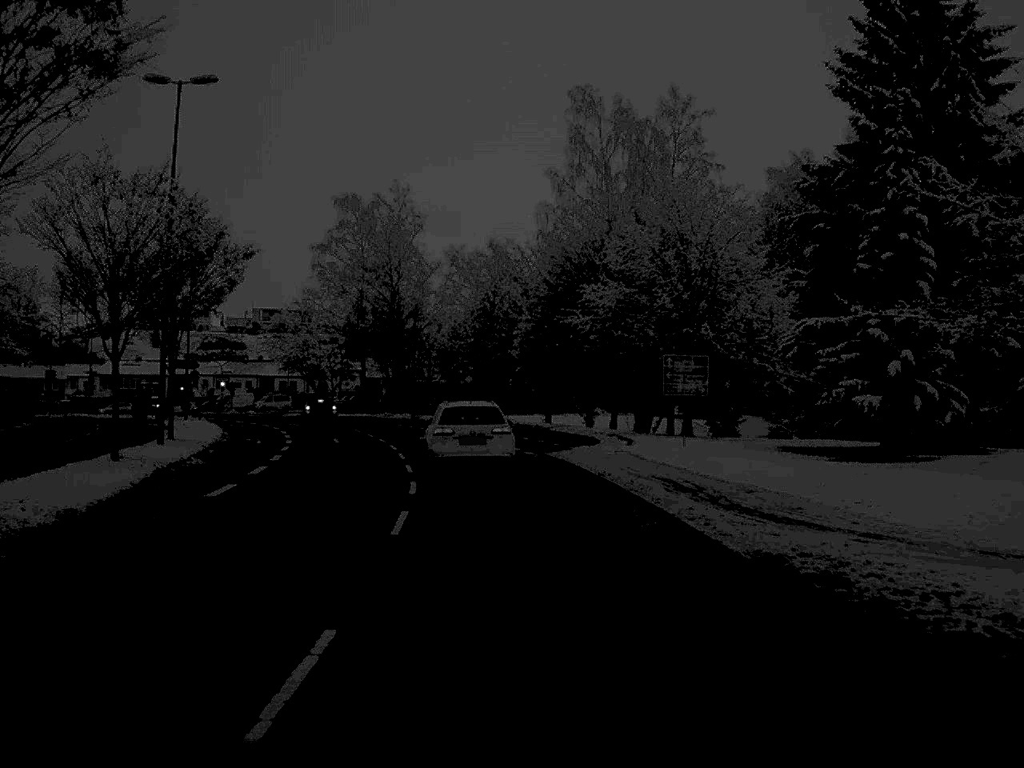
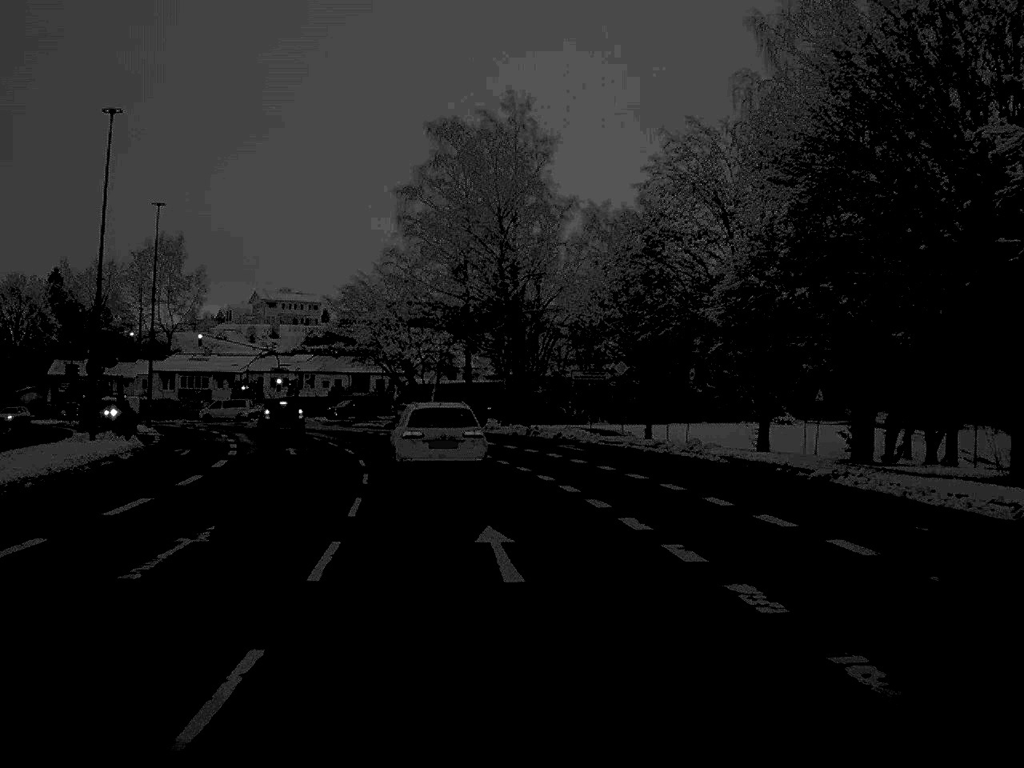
(-1.7, +33.8) m; -6°
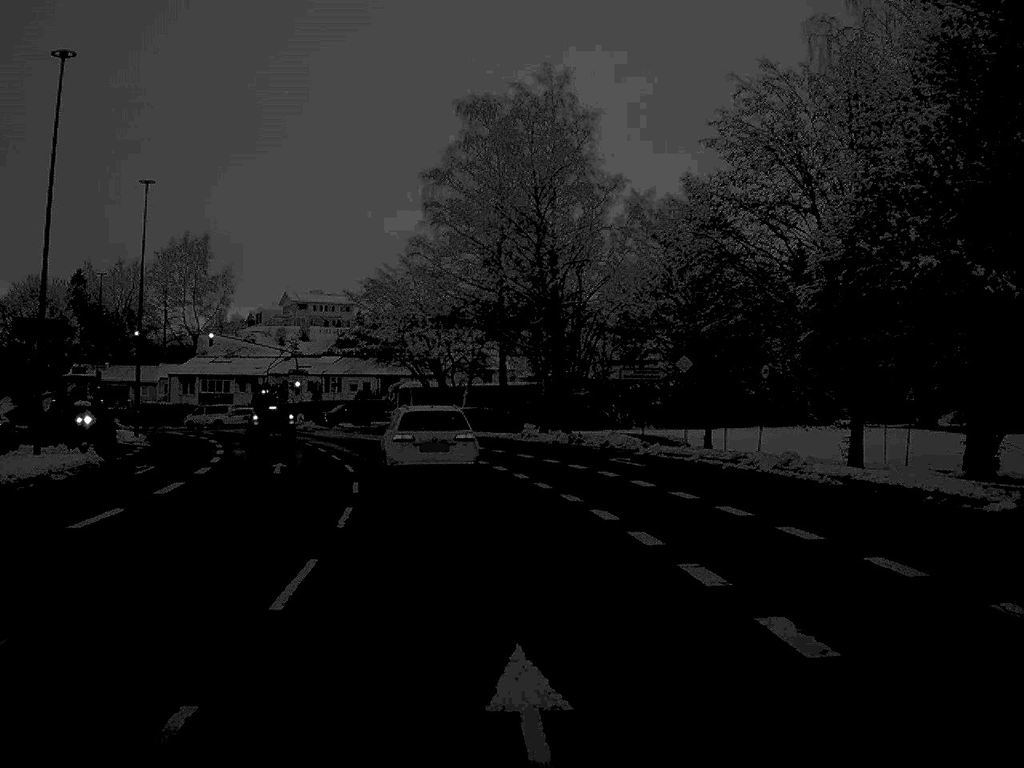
(-0.1, +7.5) m; -2°
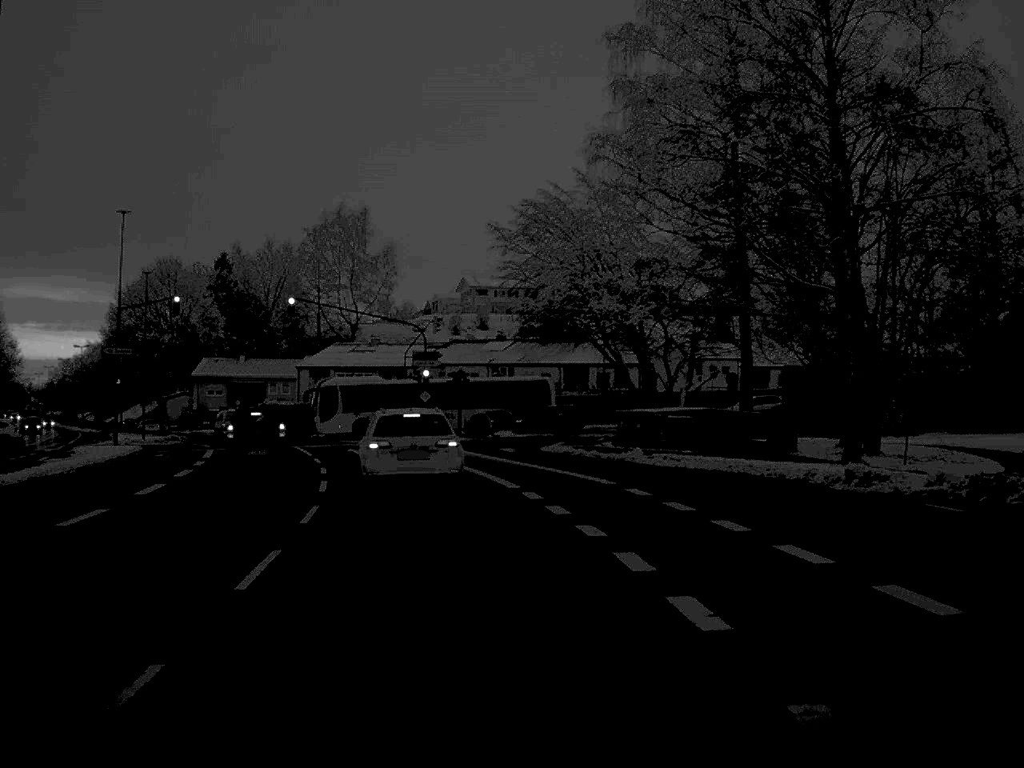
(-2.0, +29.4) m; -9°
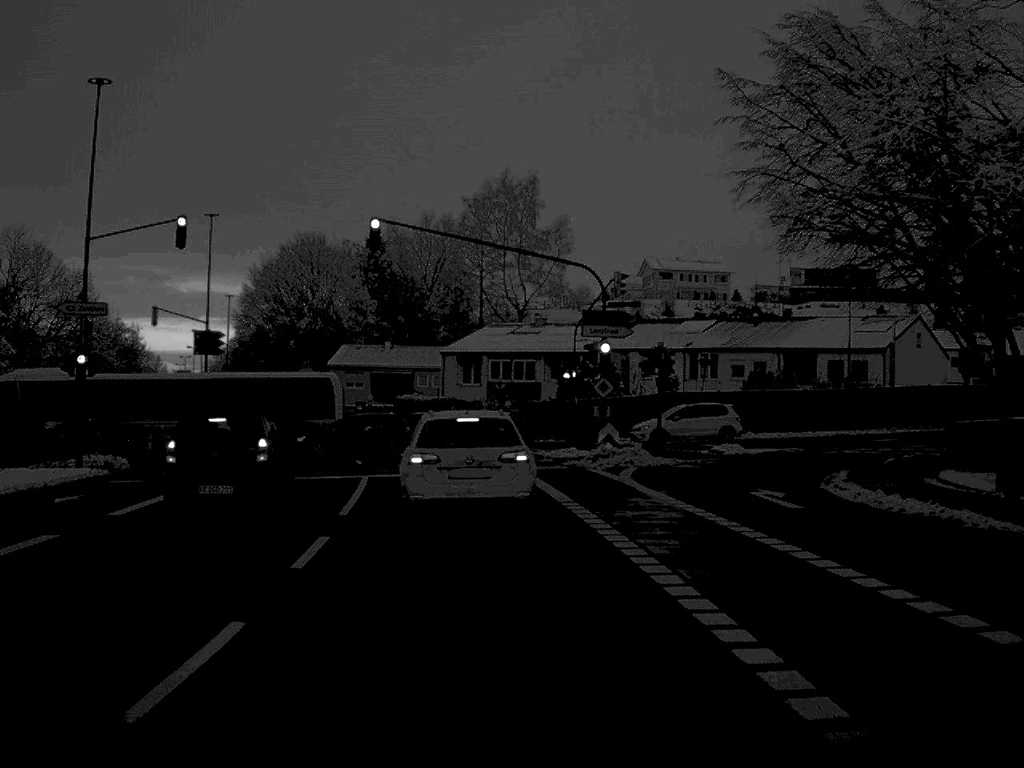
(-1.6, +22.8) m; -8°
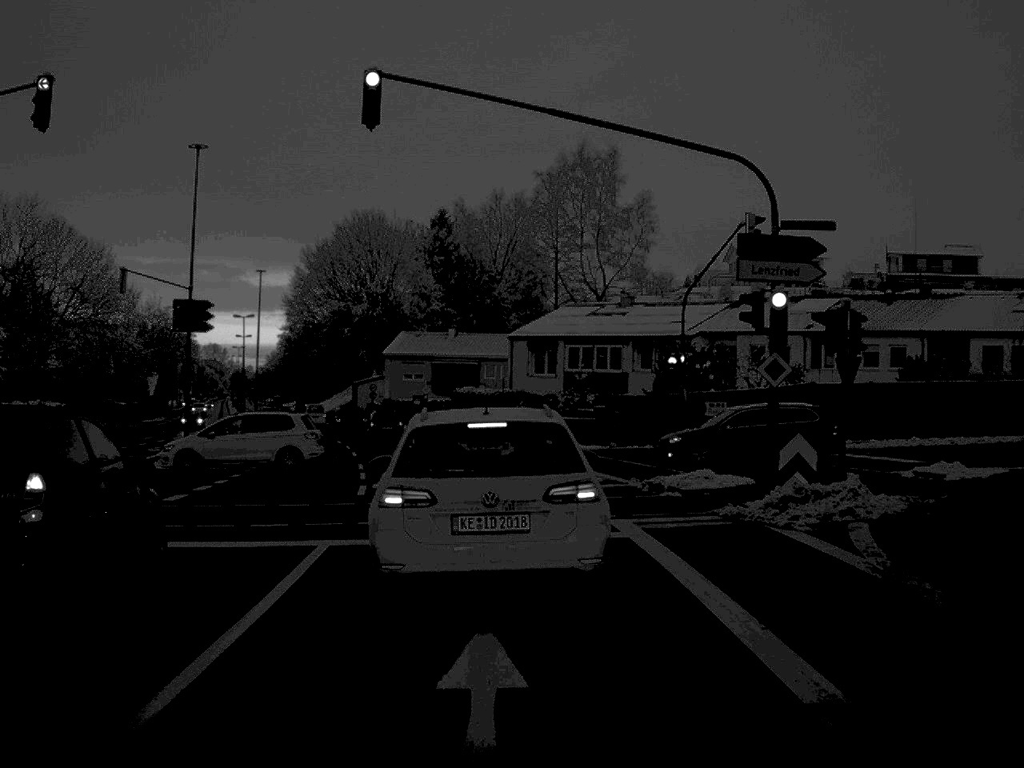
(-0.5, +14.3) m; -3°
